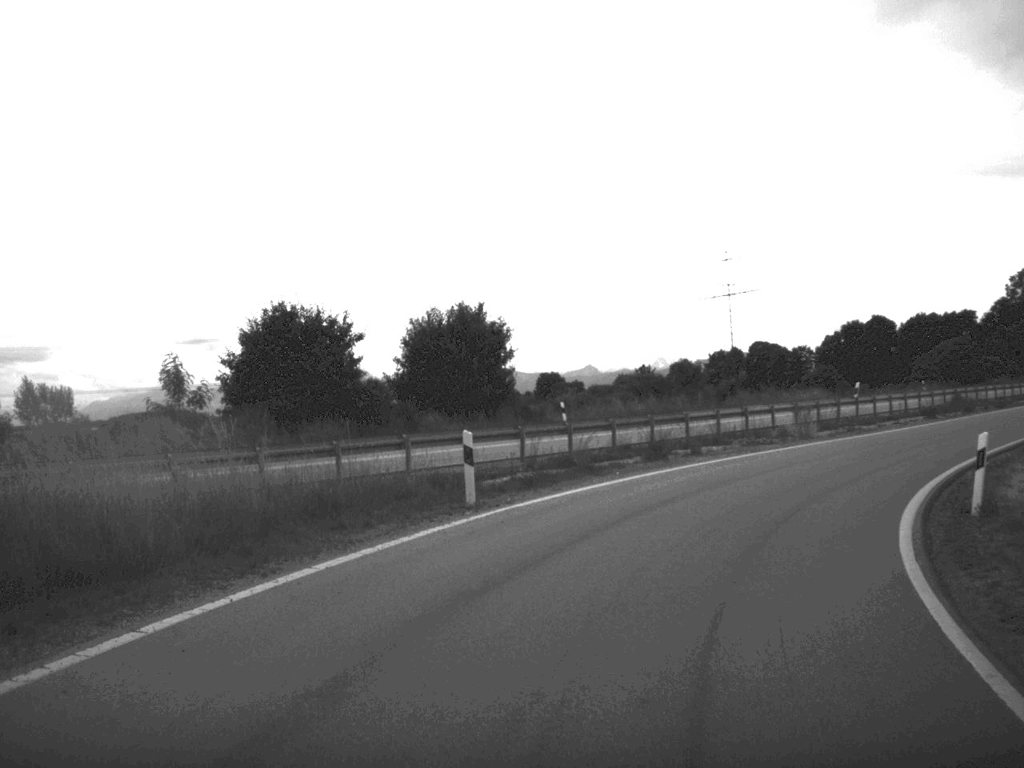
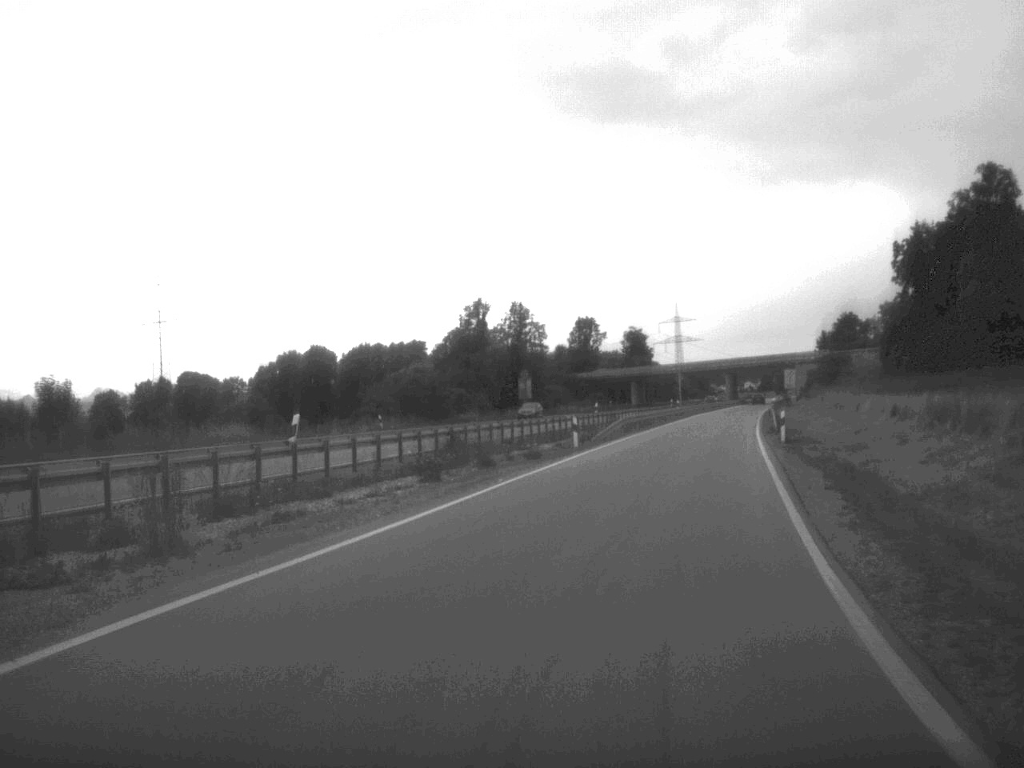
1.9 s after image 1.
(+5.0, +21.6) m; +25°
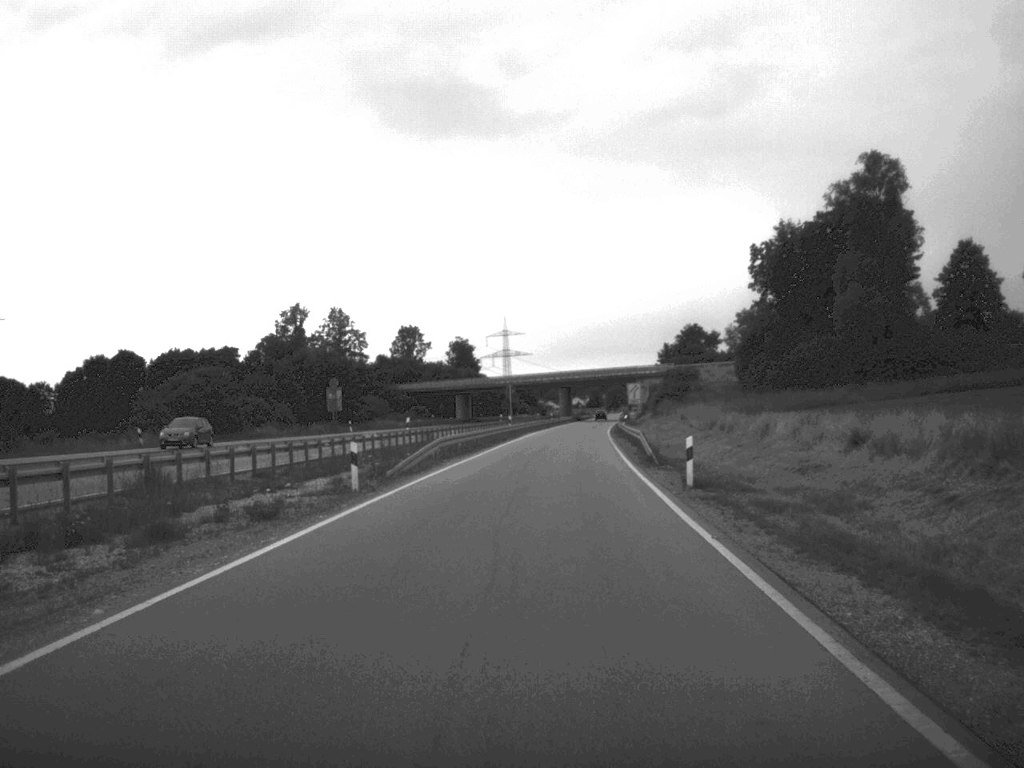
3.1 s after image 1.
(+1.3, +15.3) m; +7°
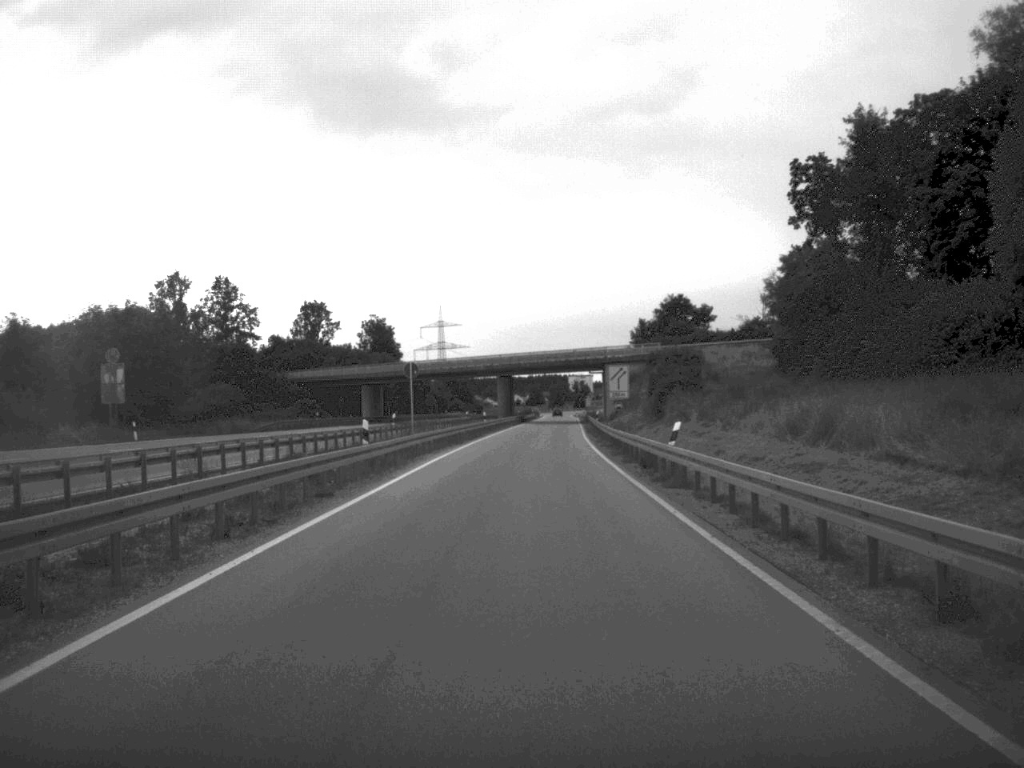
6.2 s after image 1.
(+1.1, +47.0) m; +3°
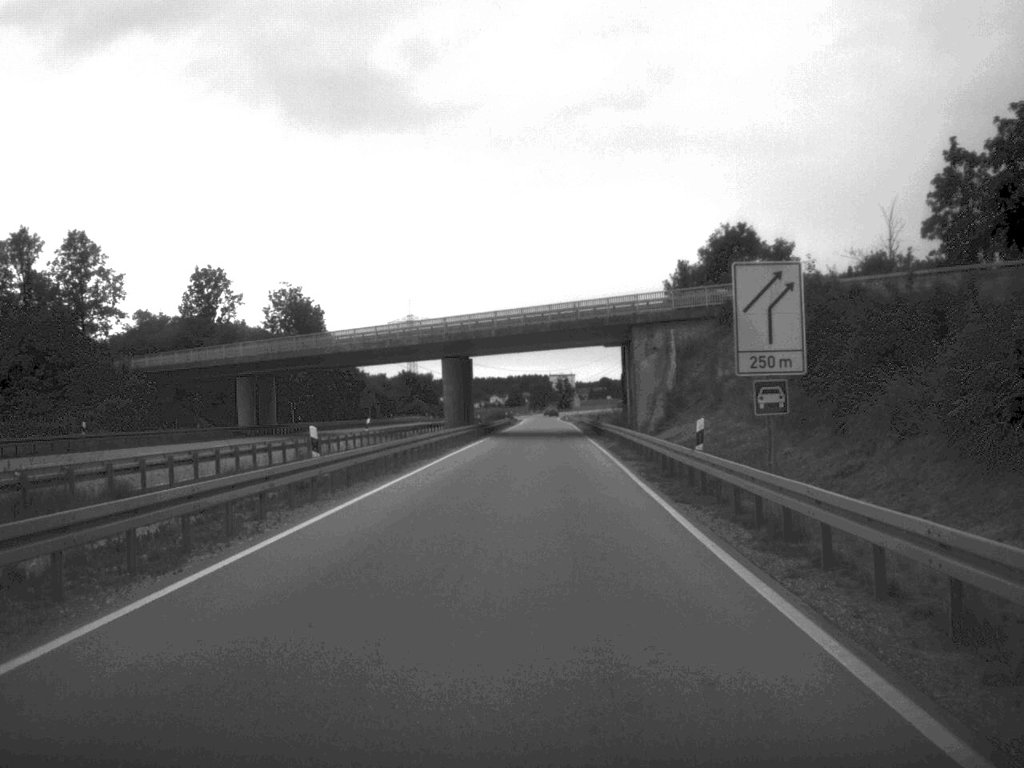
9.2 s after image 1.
(+0.7, +54.3) m; +1°
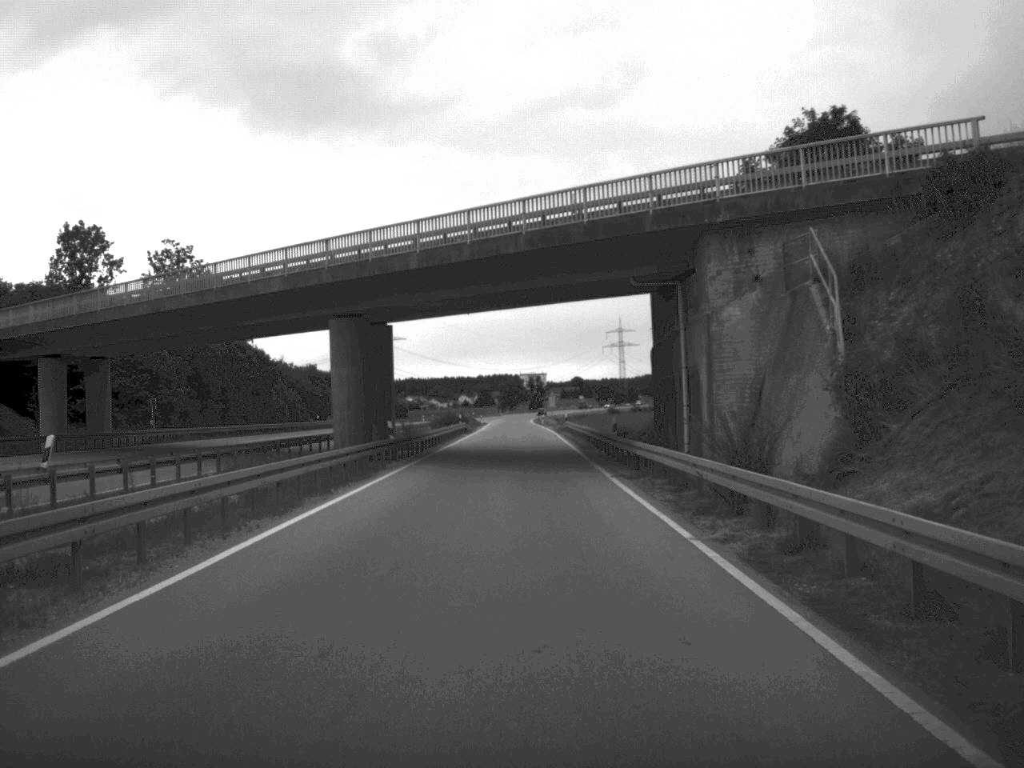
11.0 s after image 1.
(+0.5, +34.7) m; +1°
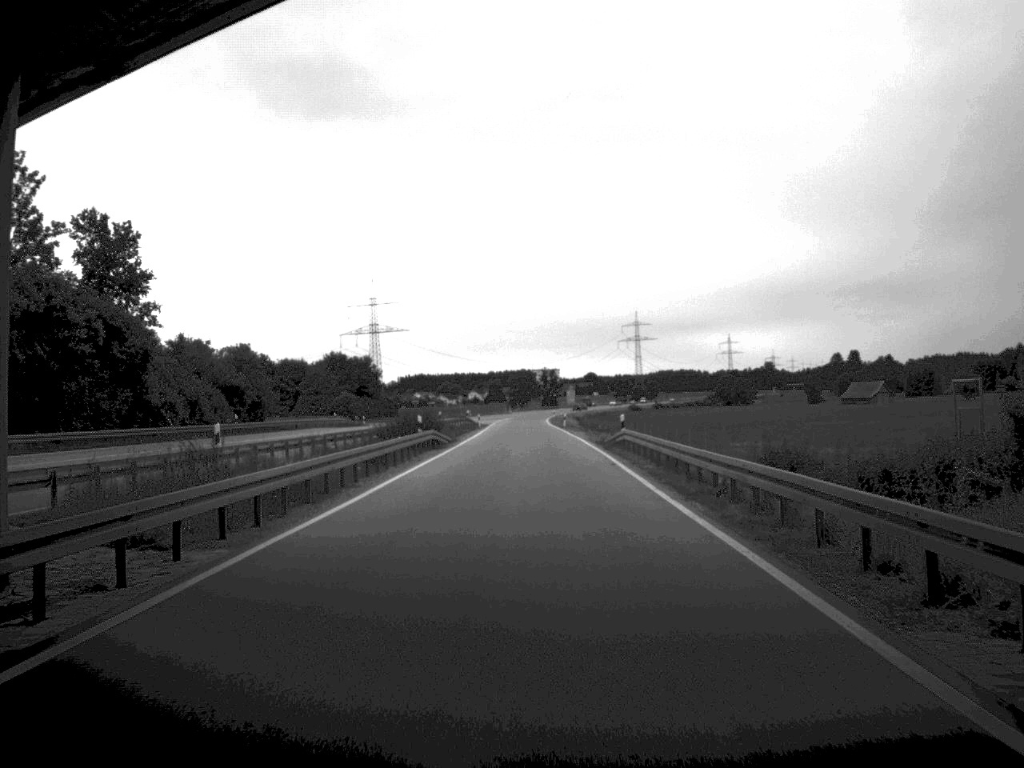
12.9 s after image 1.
(-0.3, +39.1) m; -1°
